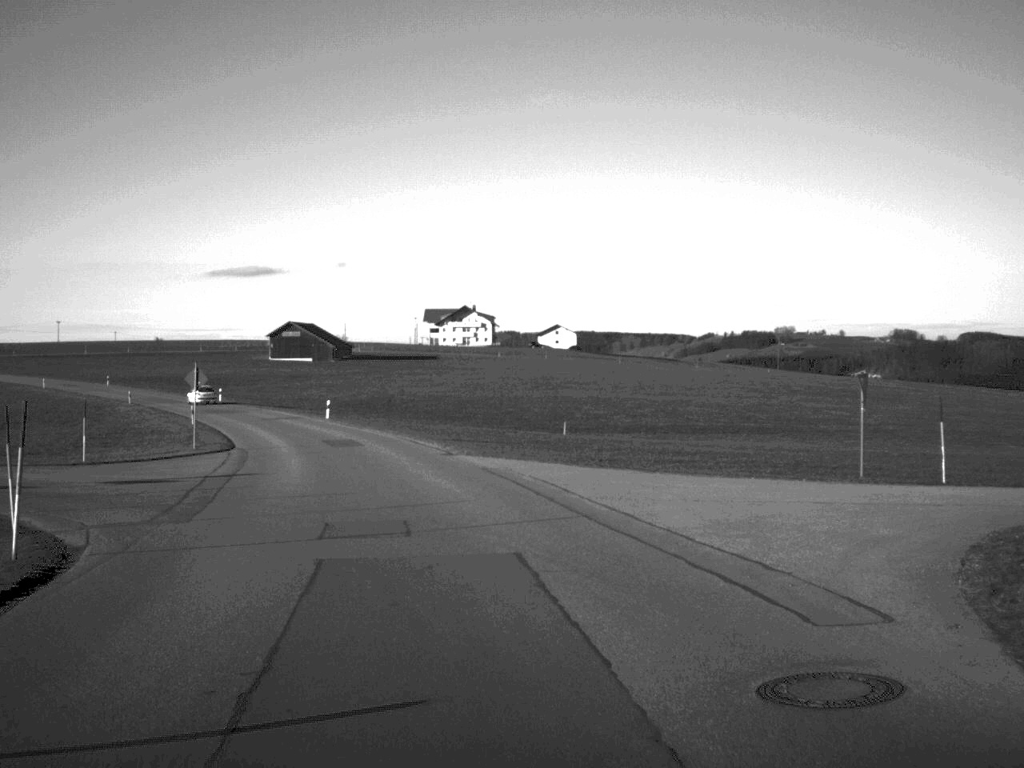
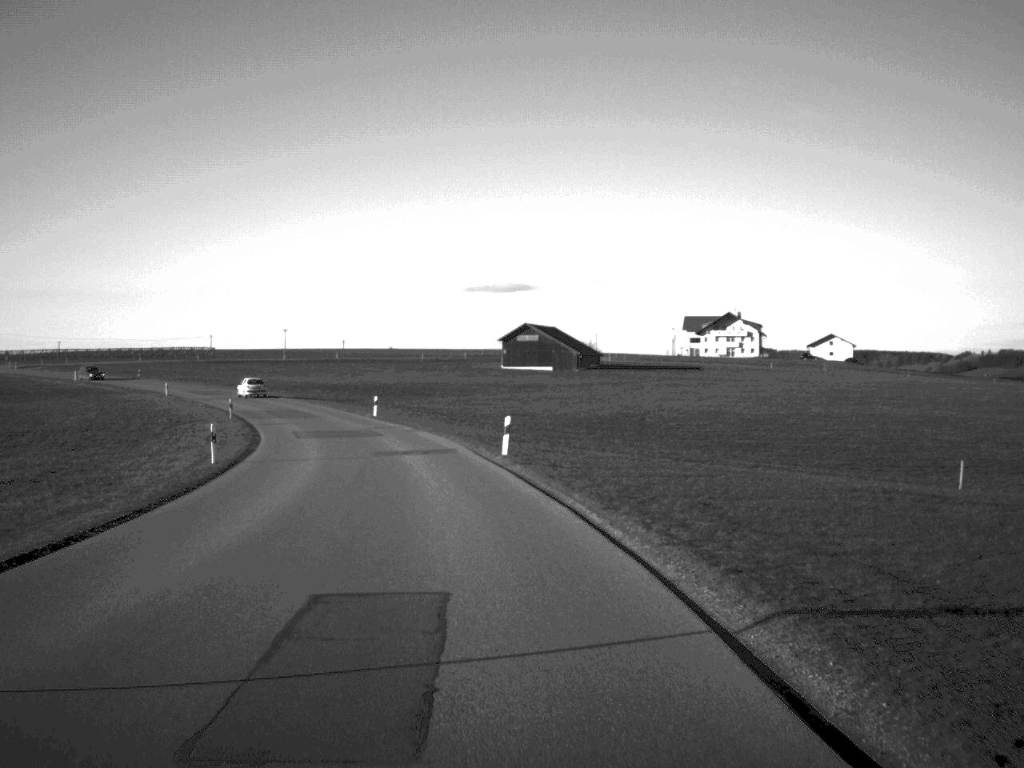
(-3.6, +36.5) m; -11°
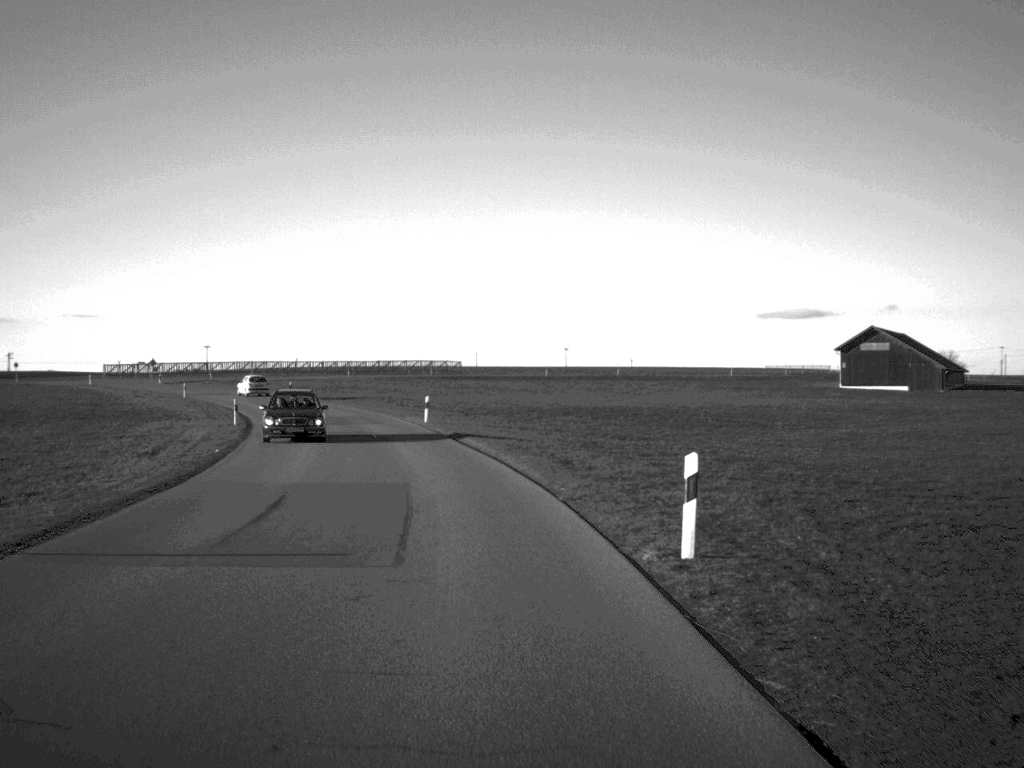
(-6.1, +51.4) m; -13°
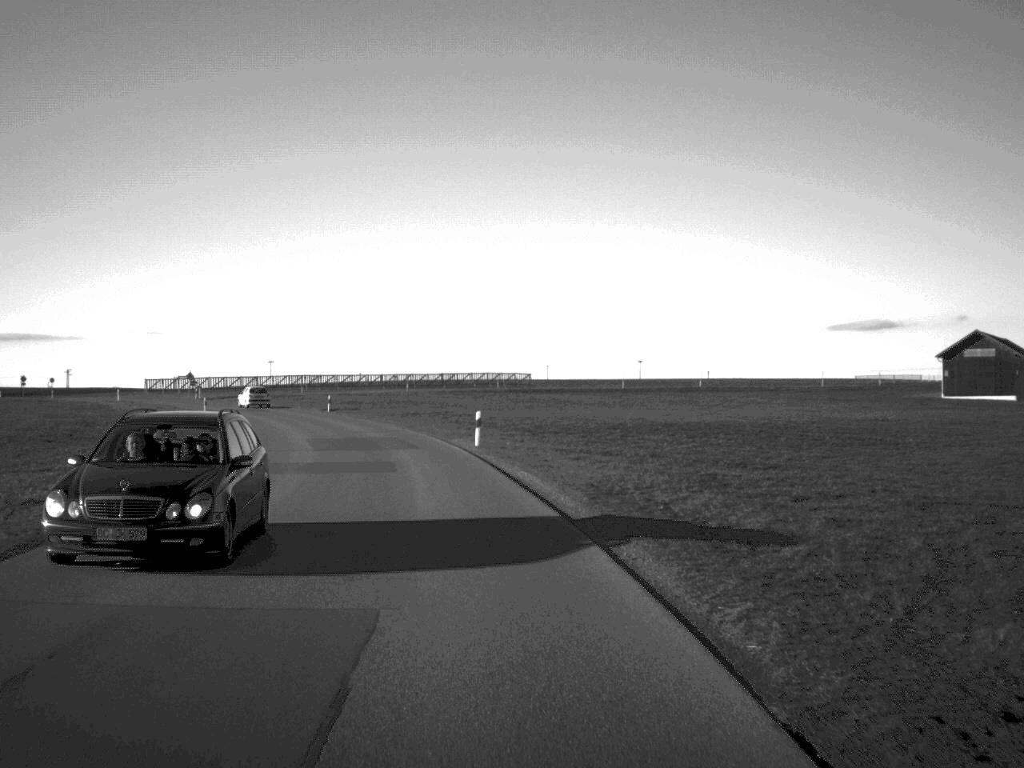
(-0.3, +12.3) m; -3°
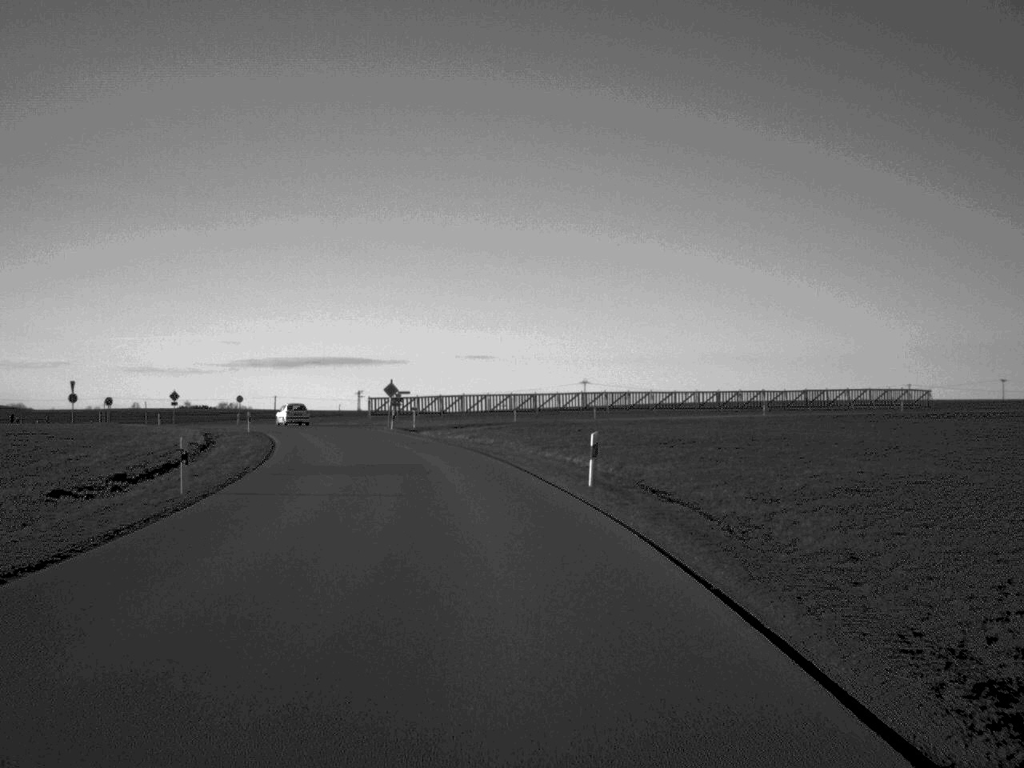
(-6.6, +50.7) m; -15°
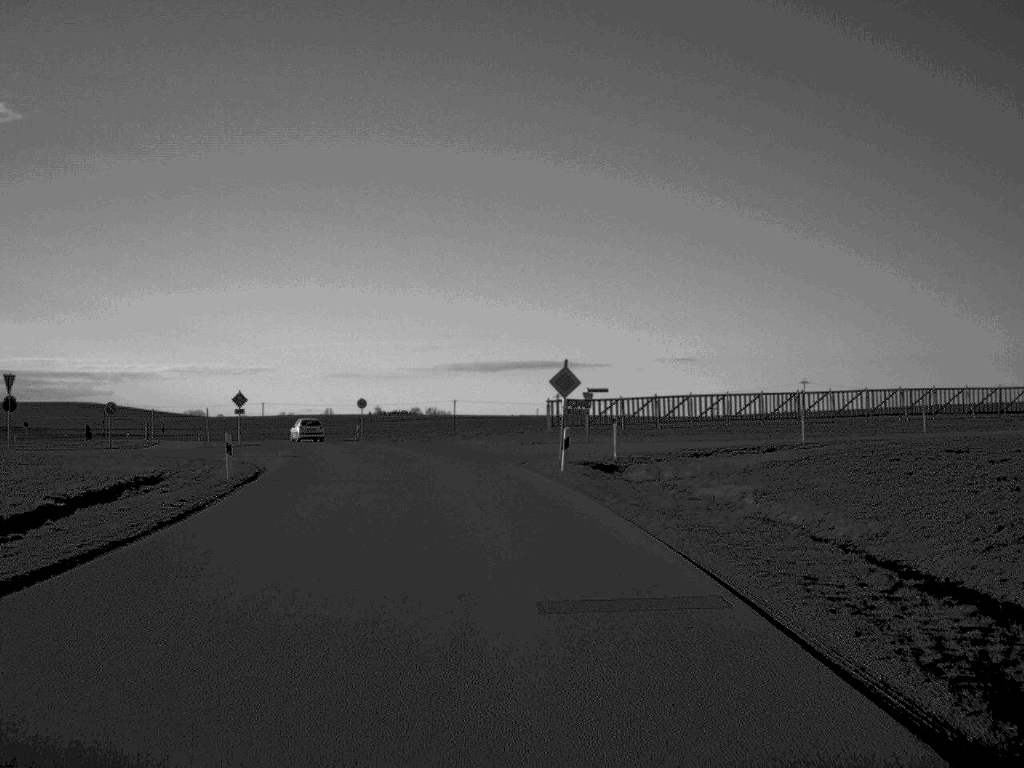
(-3.0, +36.3) m; -9°
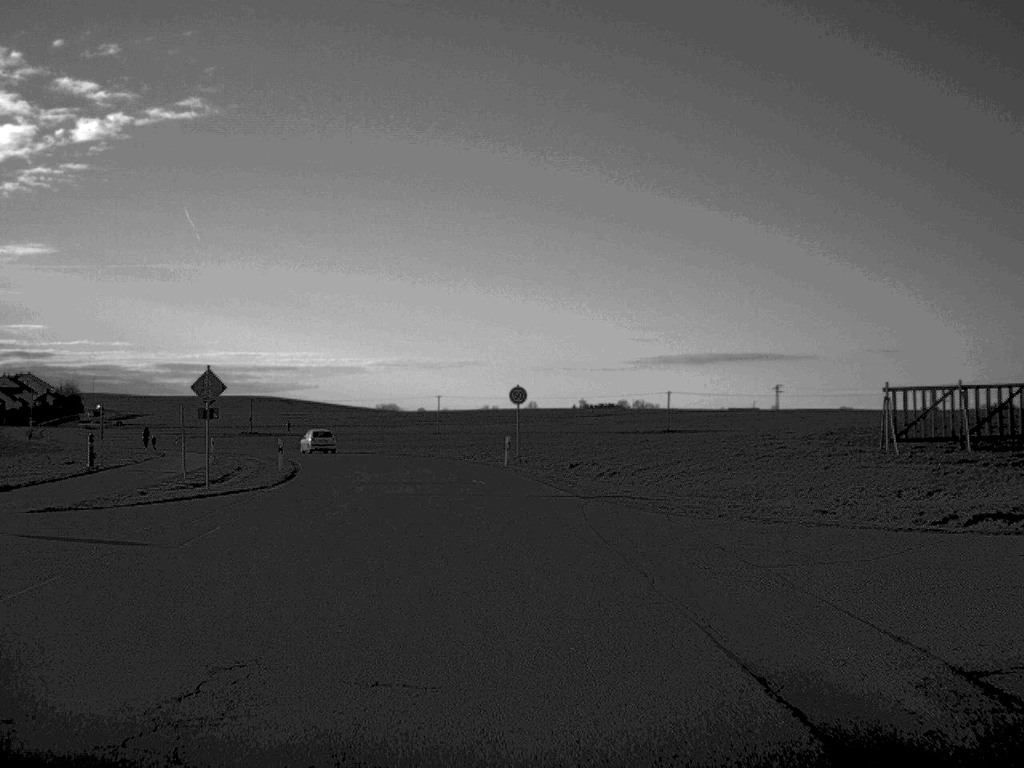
(-2.9, +36.7) m; -9°
